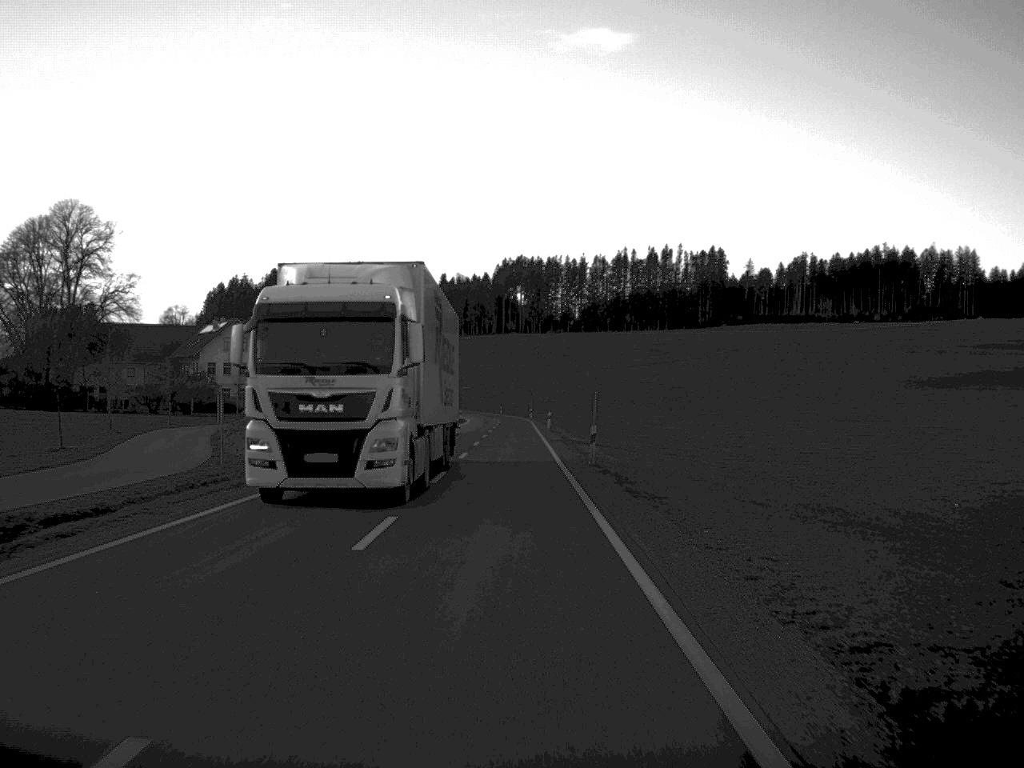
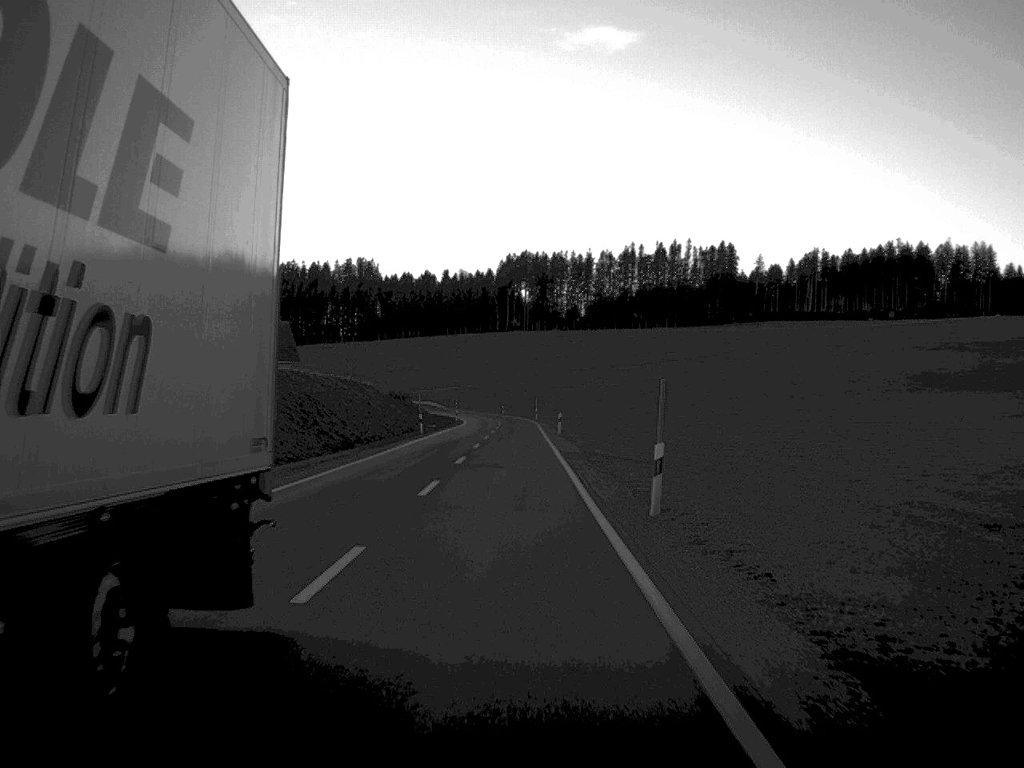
(0.0, +15.6) m; 0°
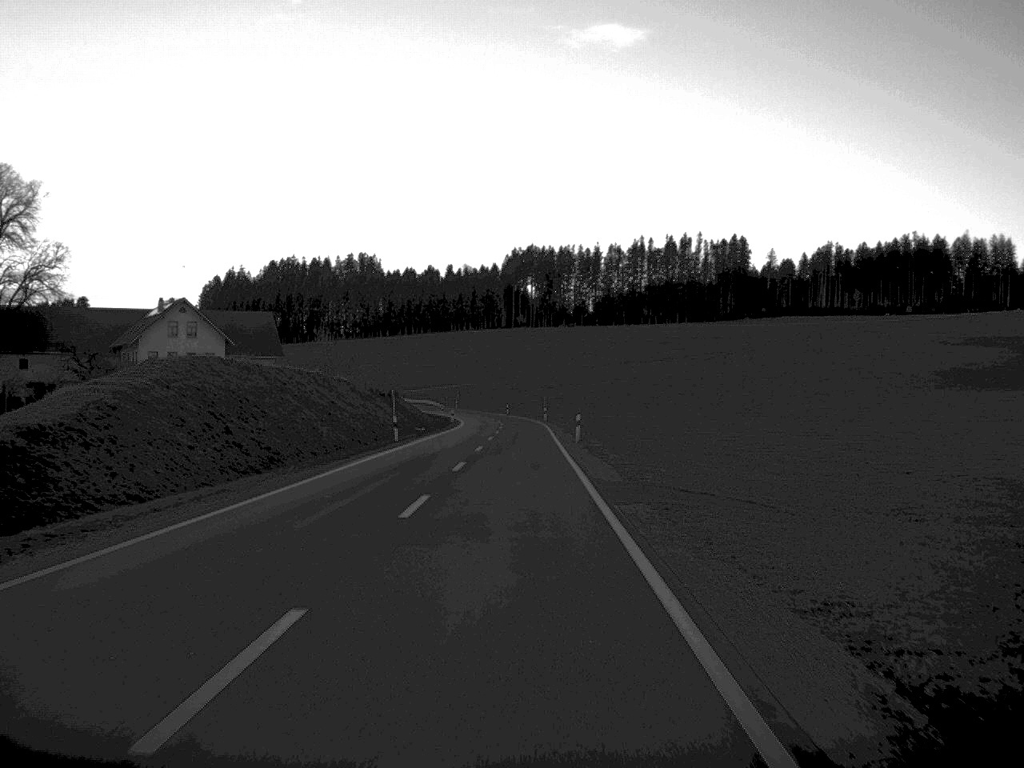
(0.0, +16.4) m; 0°
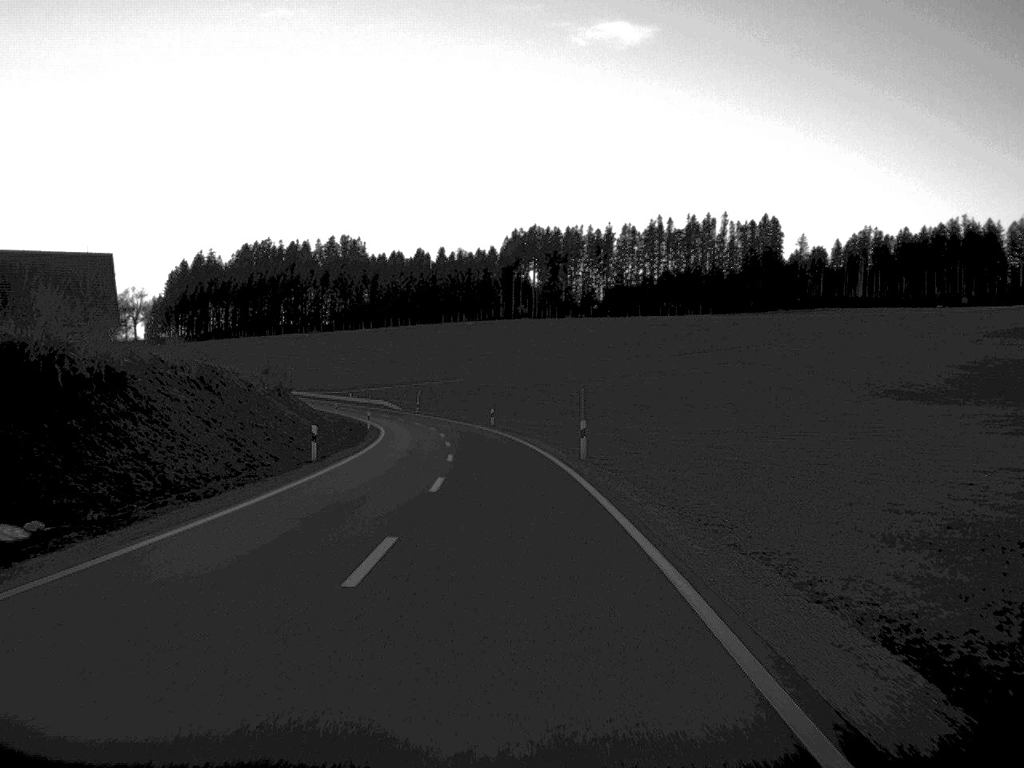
(0.0, +66.2) m; 0°
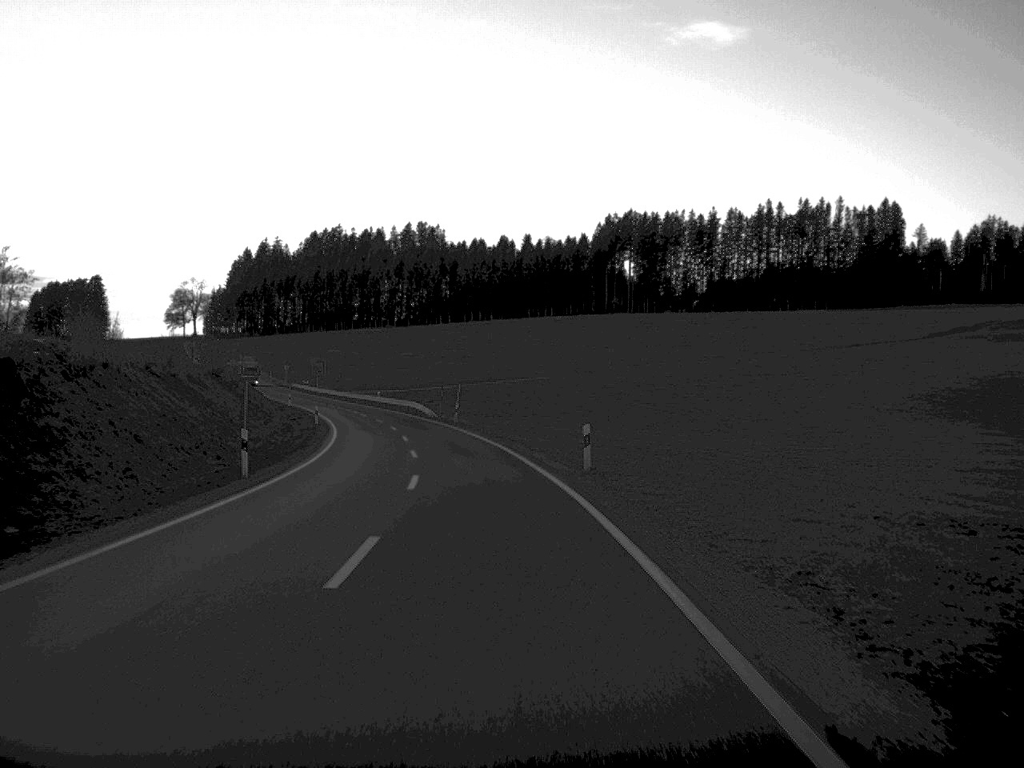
(-1.4, +47.6) m; -4°
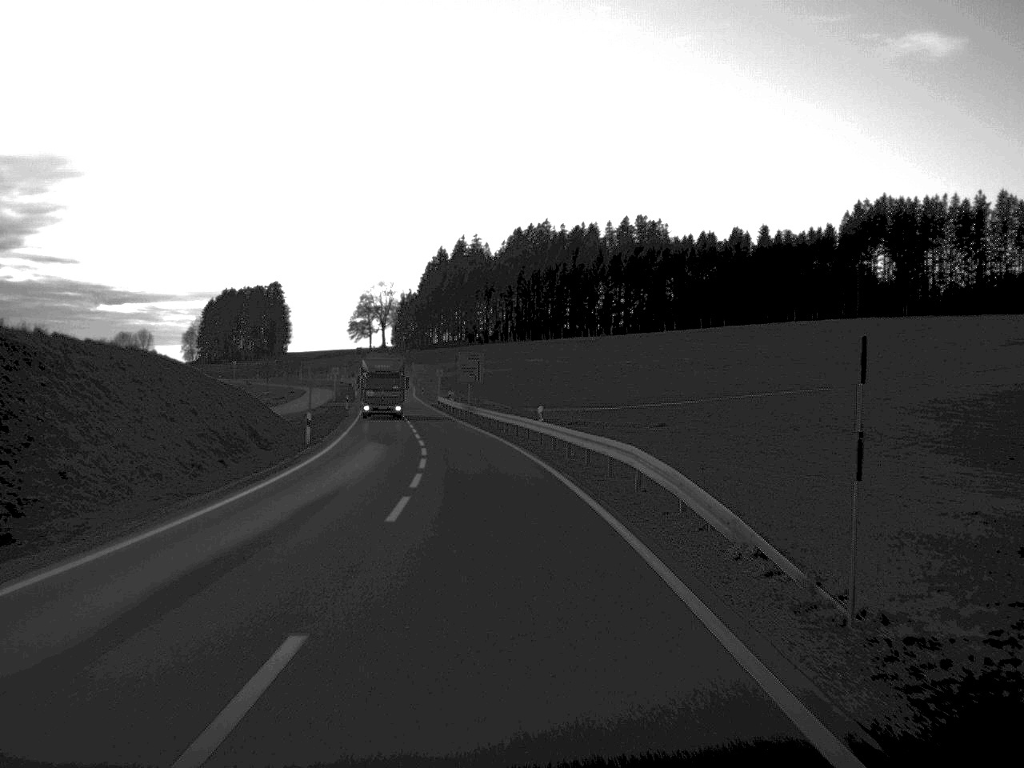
(-5.7, +65.8) m; -10°
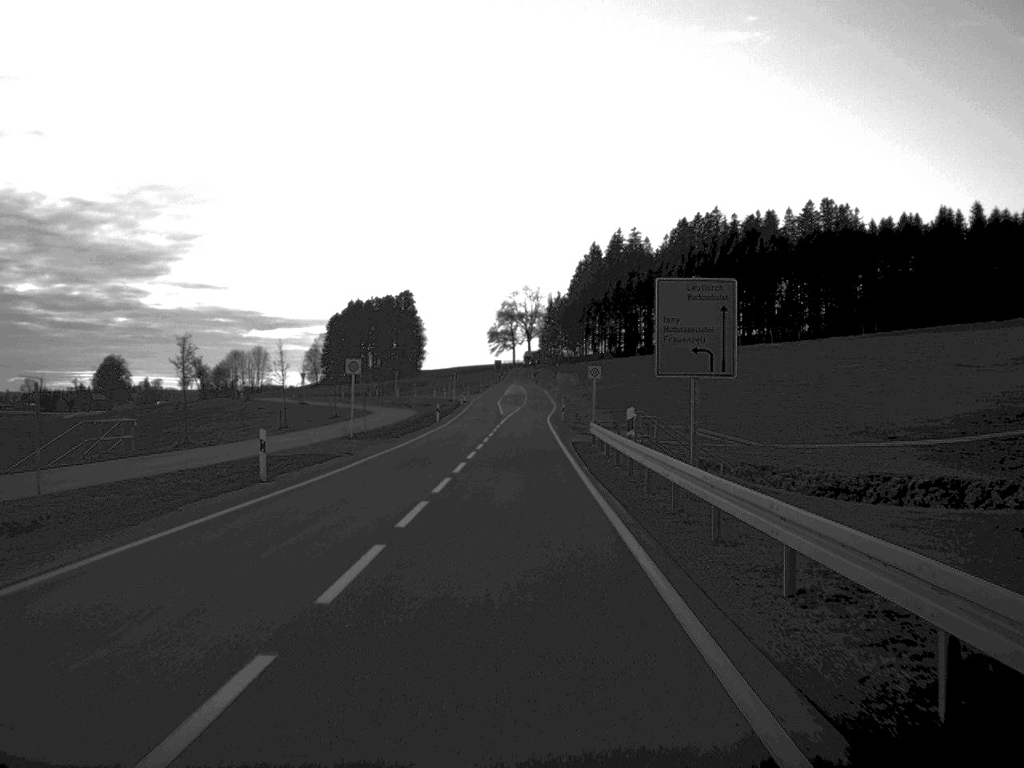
(-4.4, +66.1) m; -7°
